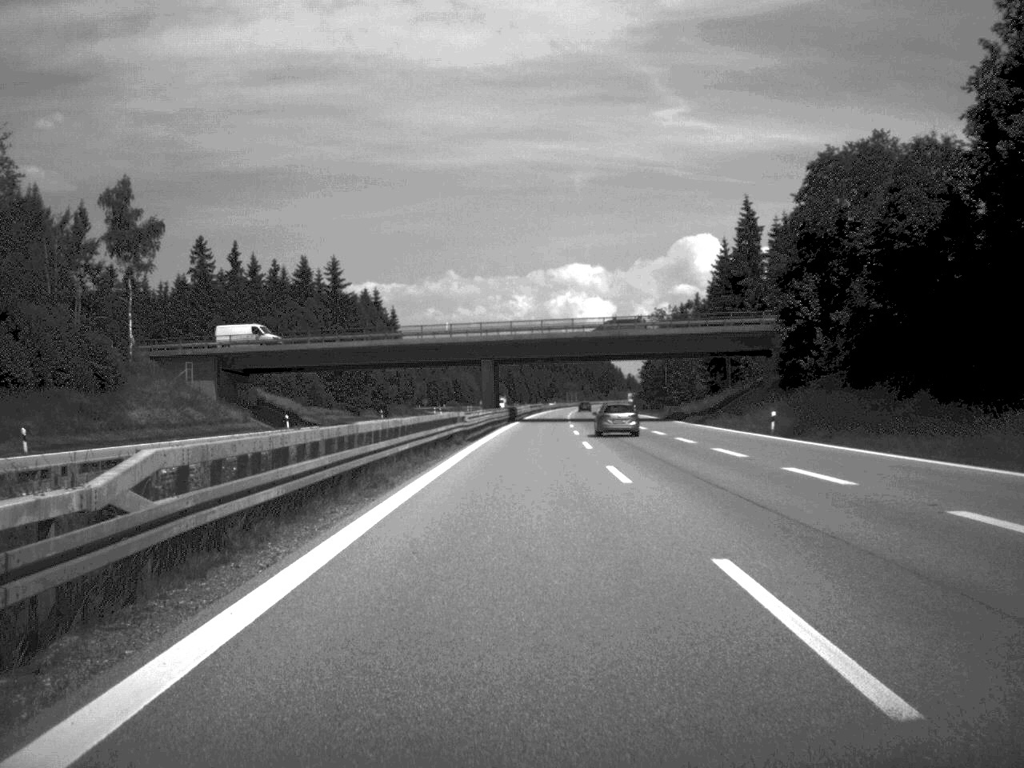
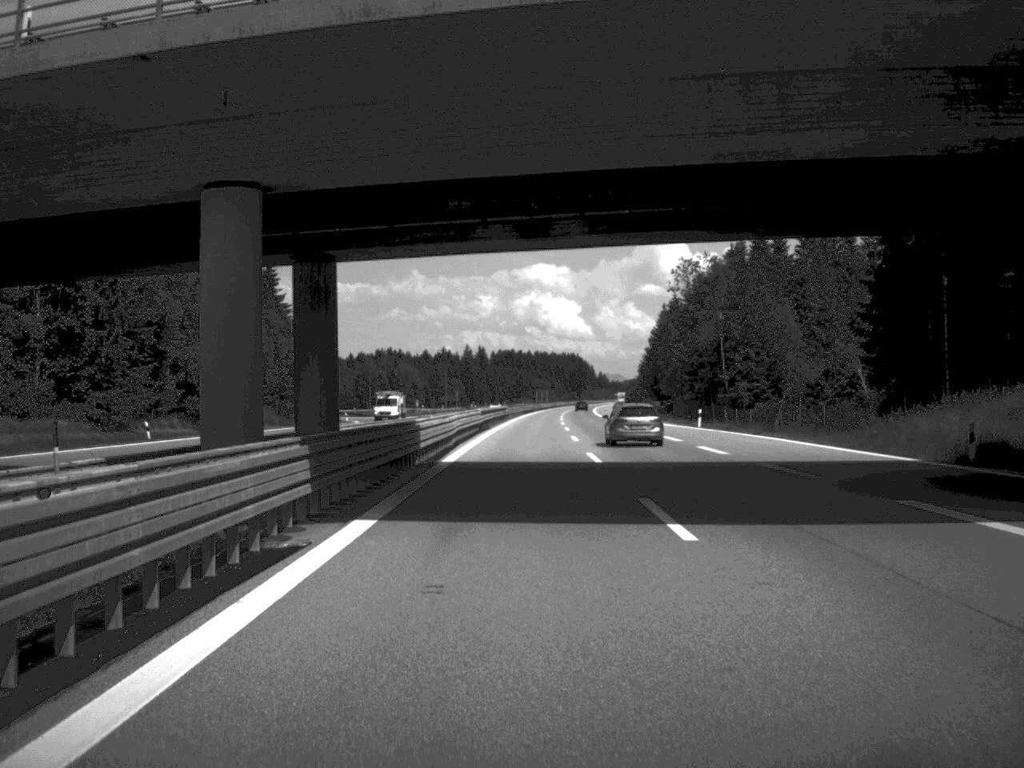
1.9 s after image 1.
(+1.1, +80.5) m; +2°
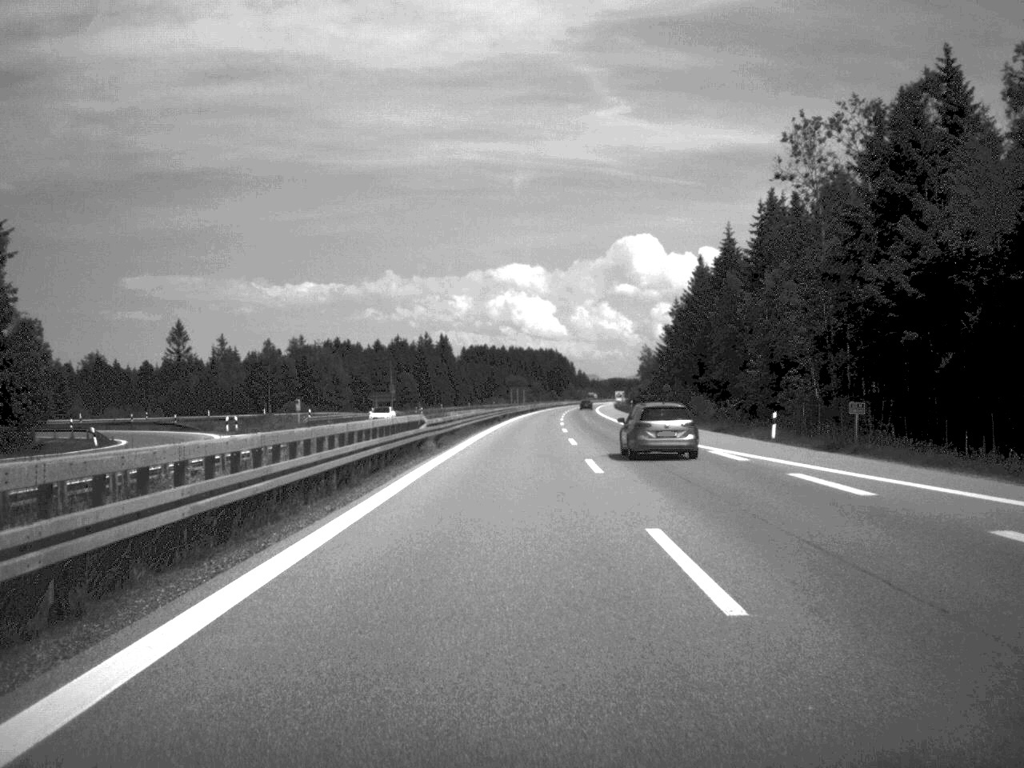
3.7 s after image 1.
(+0.8, +75.6) m; +1°
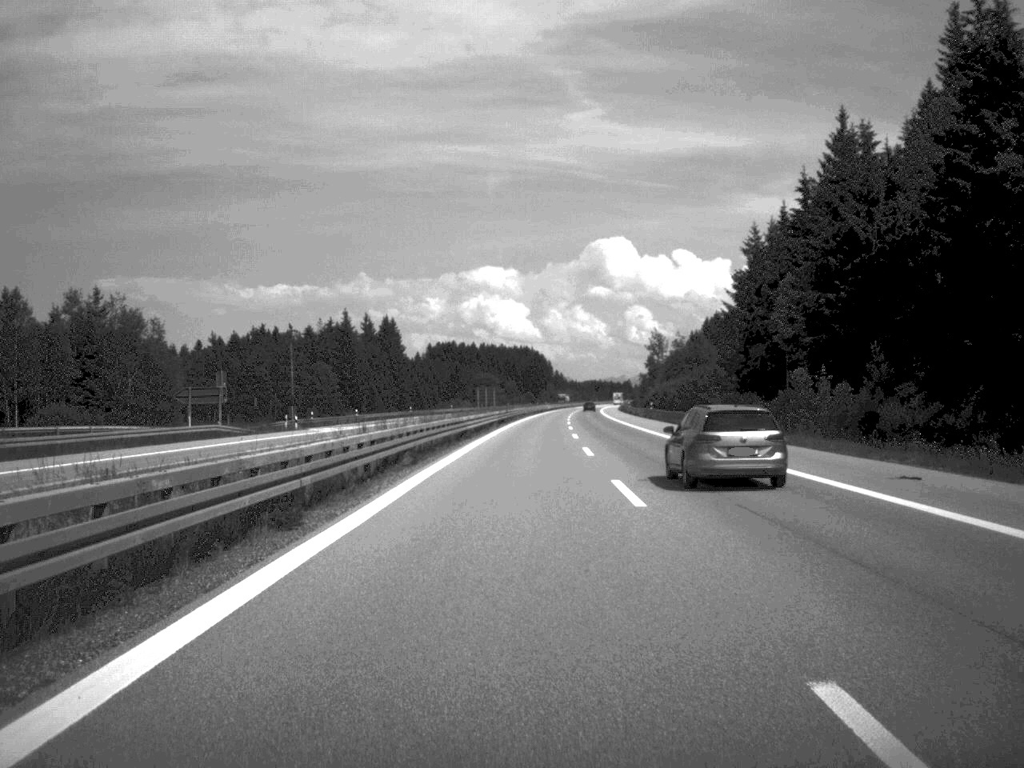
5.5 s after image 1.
(+0.7, +79.1) m; +1°
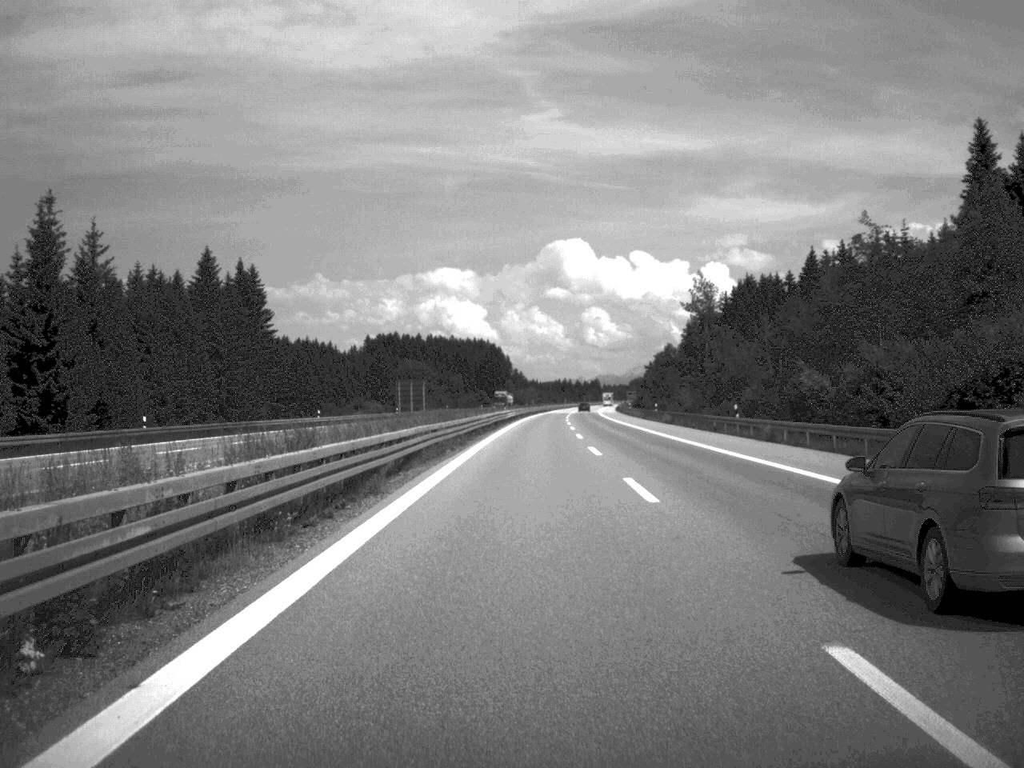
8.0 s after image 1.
(+1.6, +105.0) m; +2°
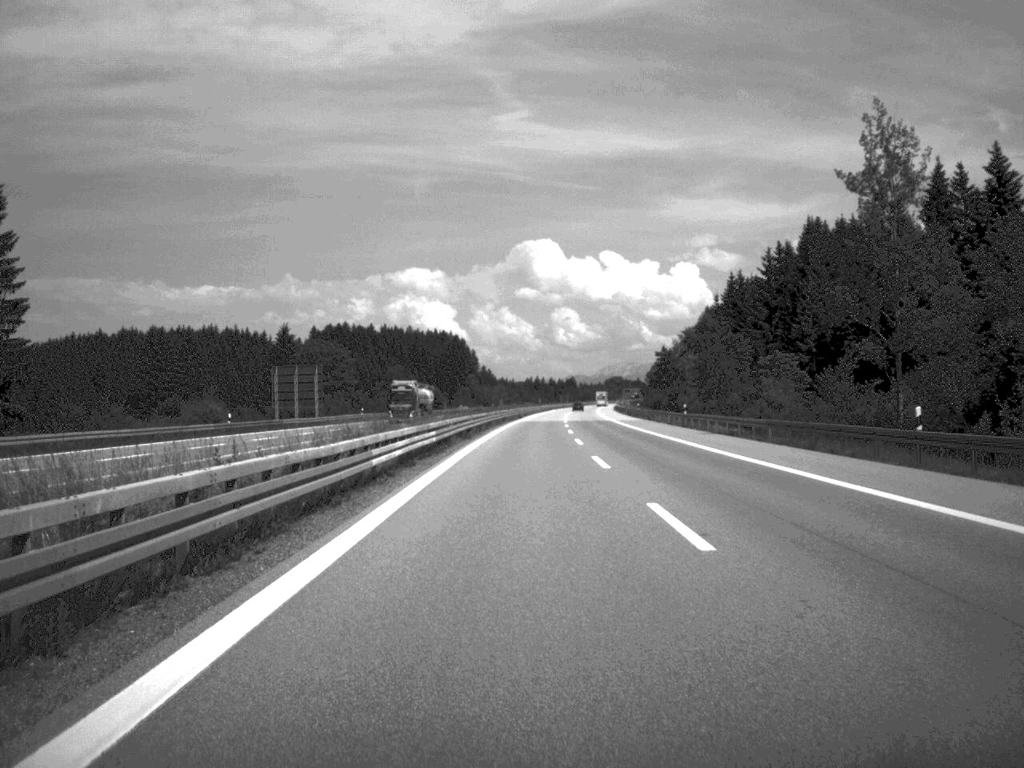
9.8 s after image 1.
(+0.9, +76.7) m; +1°
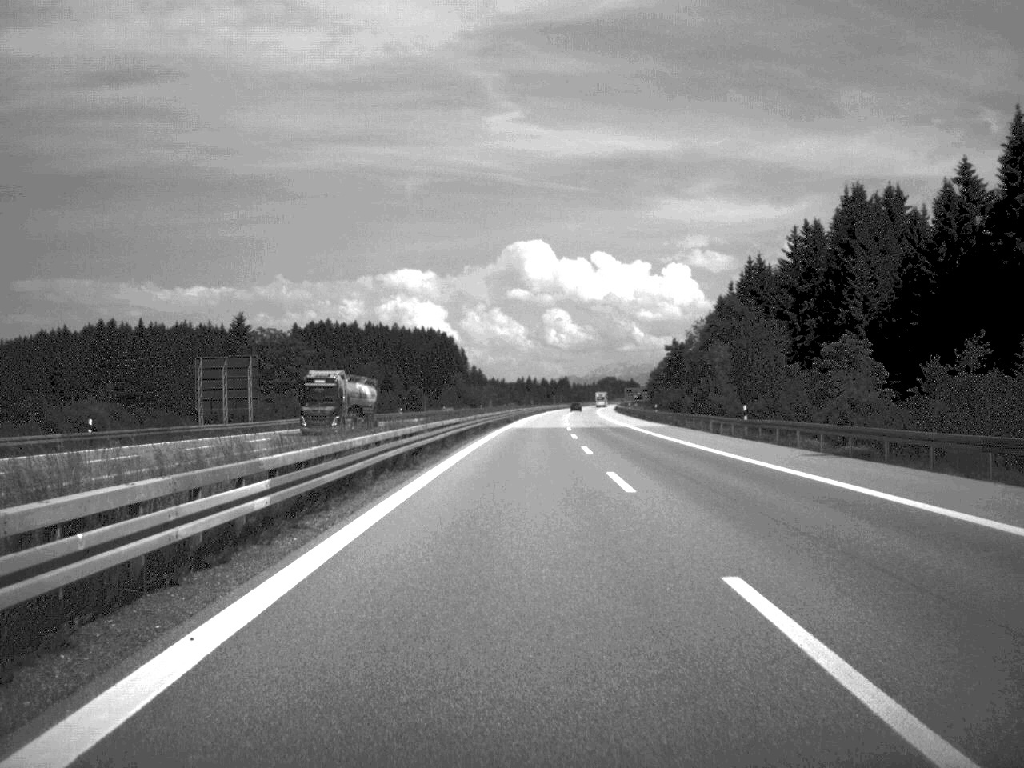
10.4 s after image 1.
(+0.1, +24.8) m; 0°
